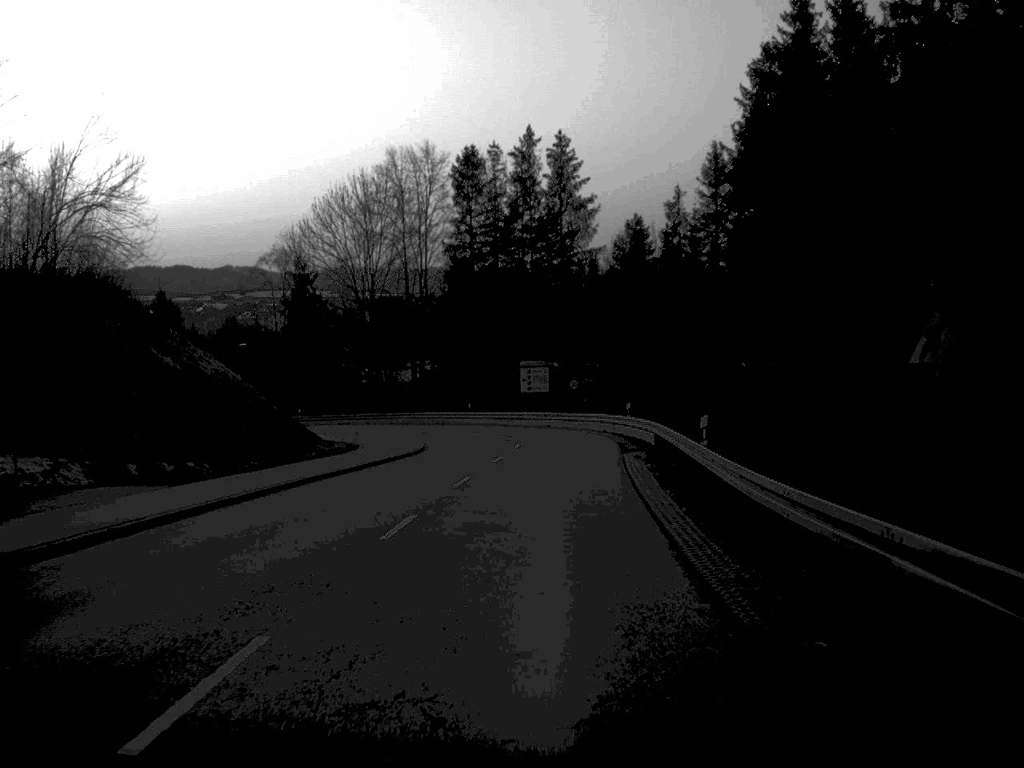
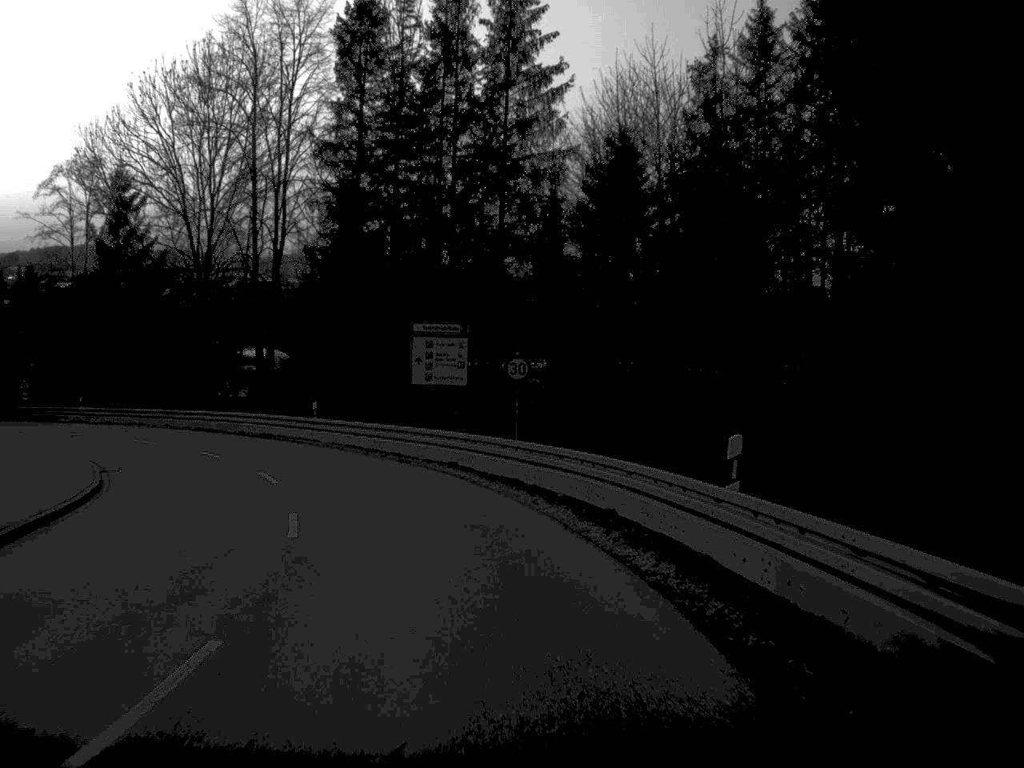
(+1.3, +35.6) m; +2°
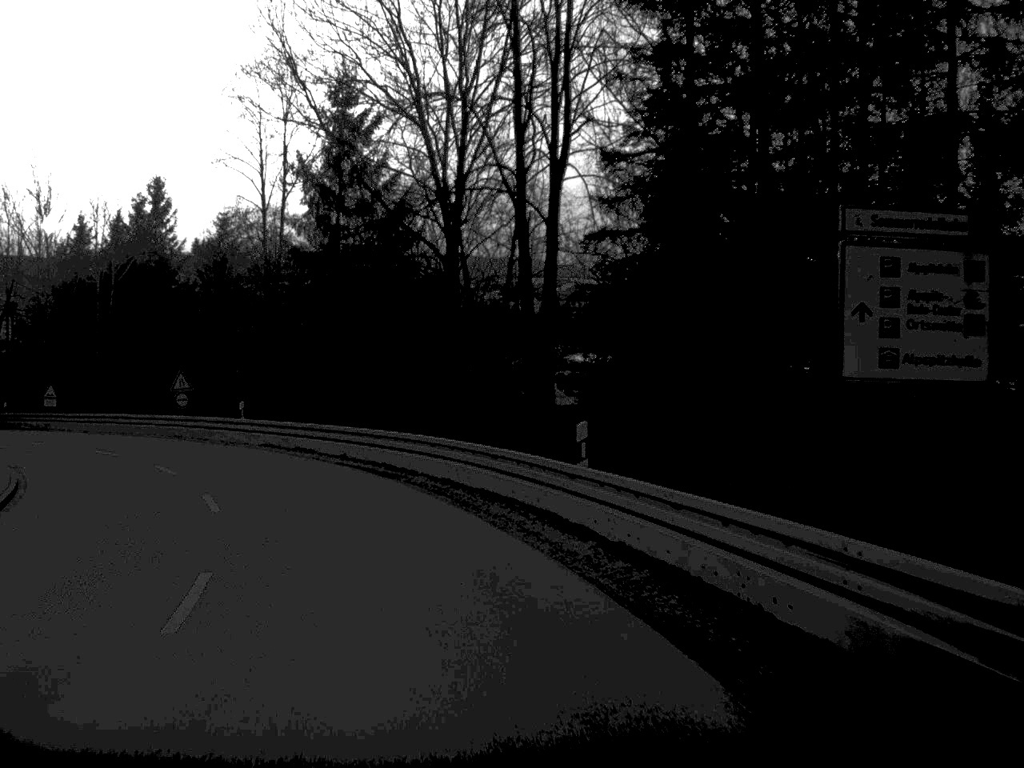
(-2.8, +23.8) m; -15°
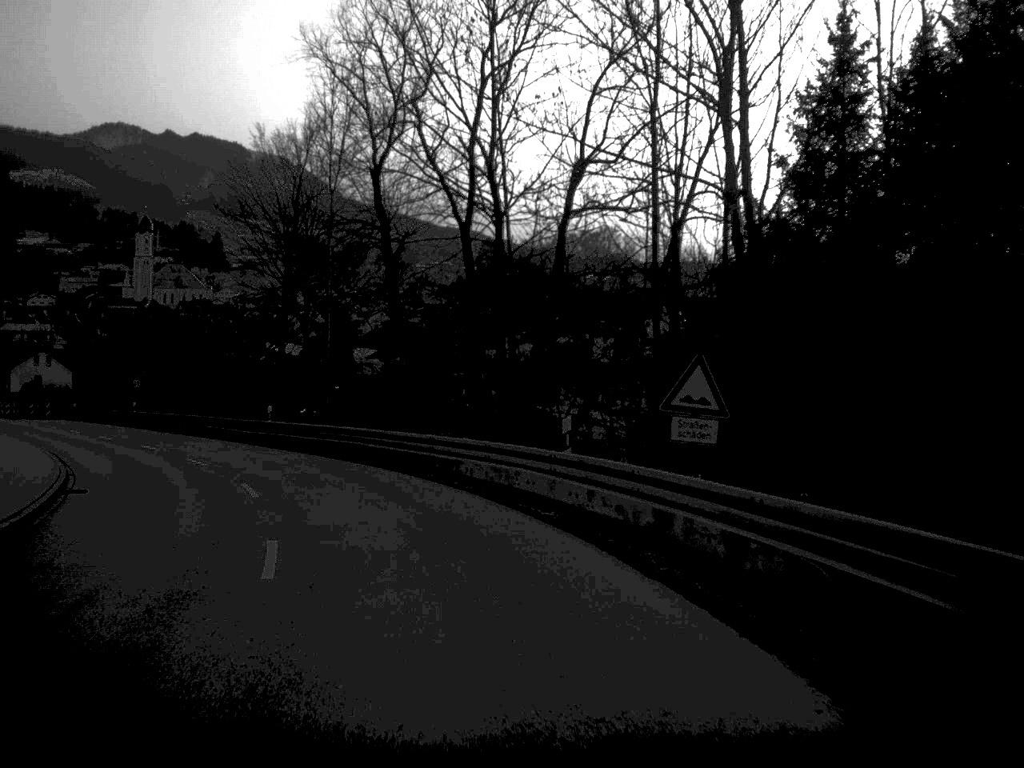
(-12.8, +39.9) m; -35°
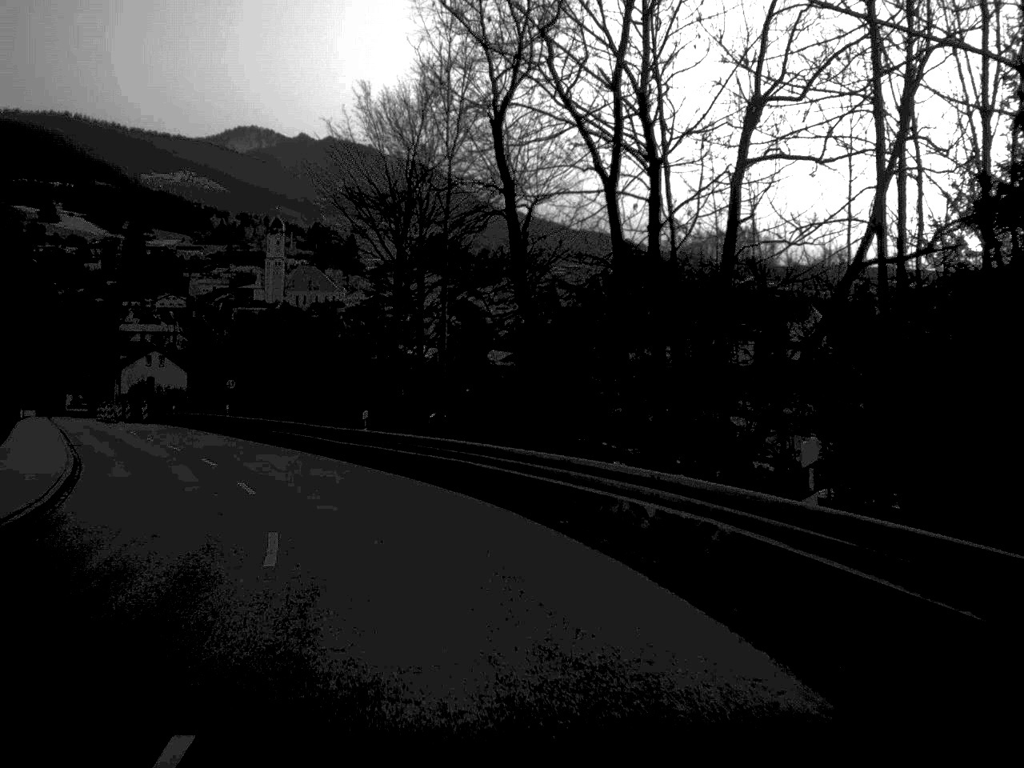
(-0.4, +8.2) m; -6°
